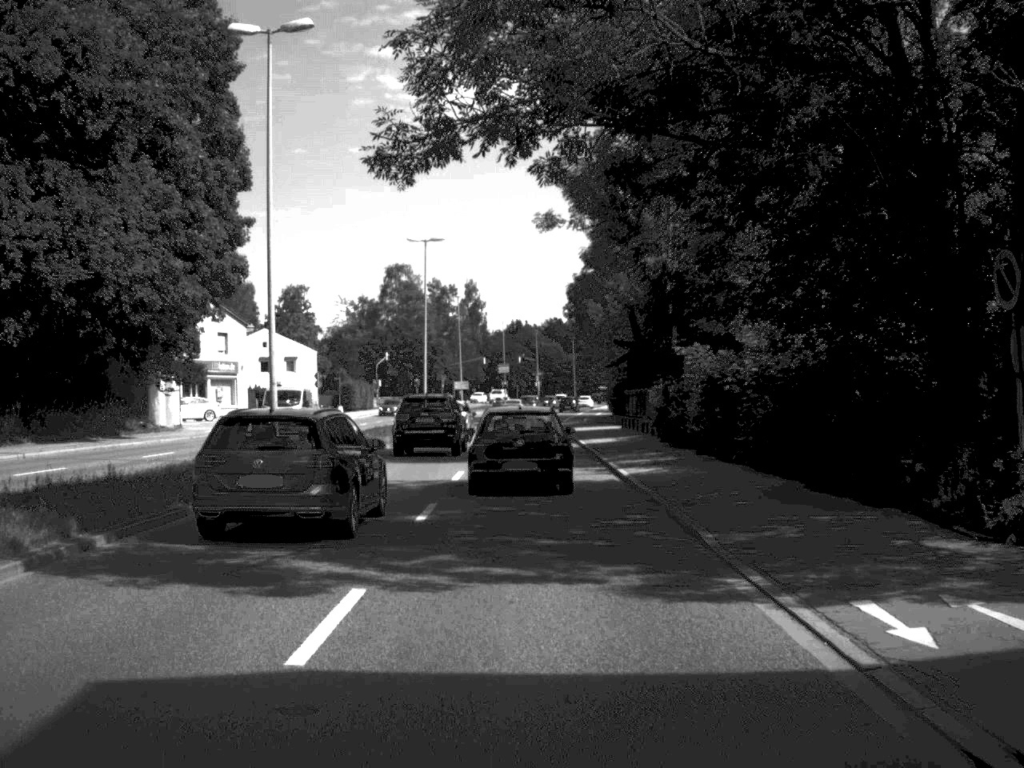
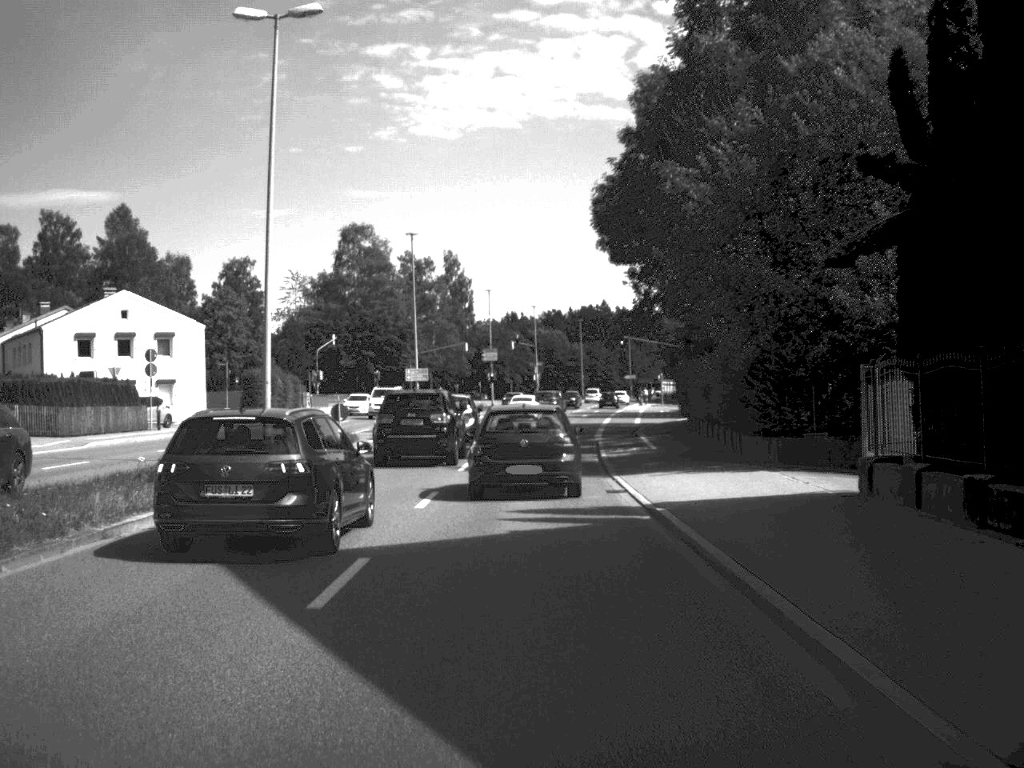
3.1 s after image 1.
(0.0, +42.1) m; 0°
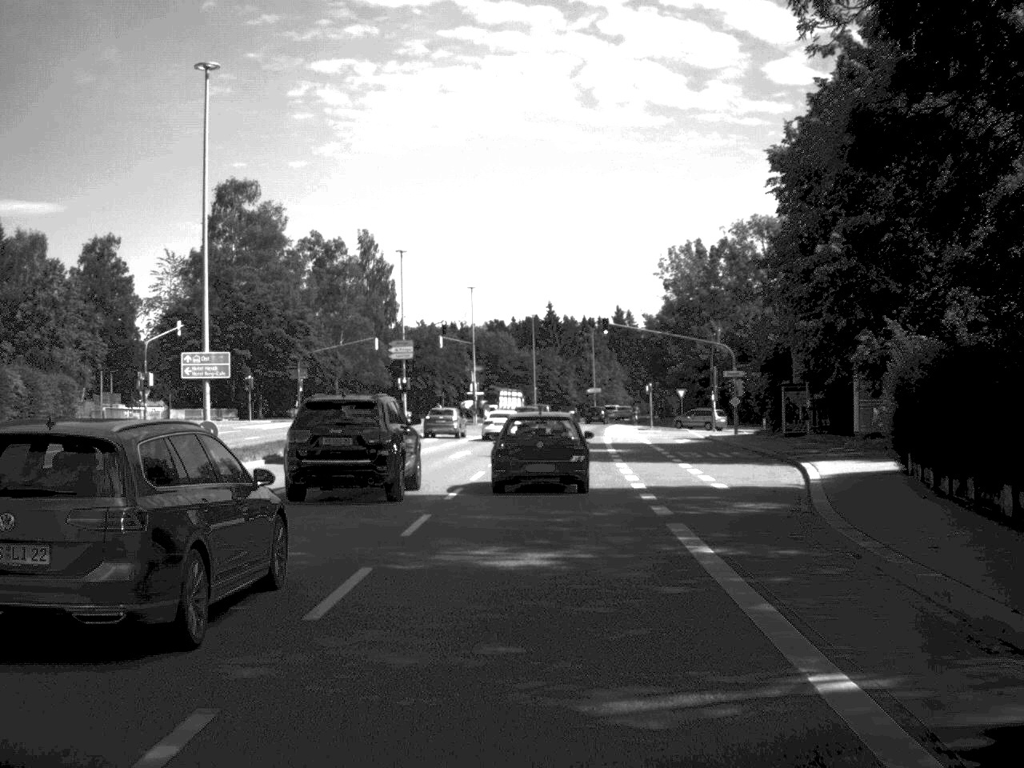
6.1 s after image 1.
(+0.4, +38.7) m; +2°
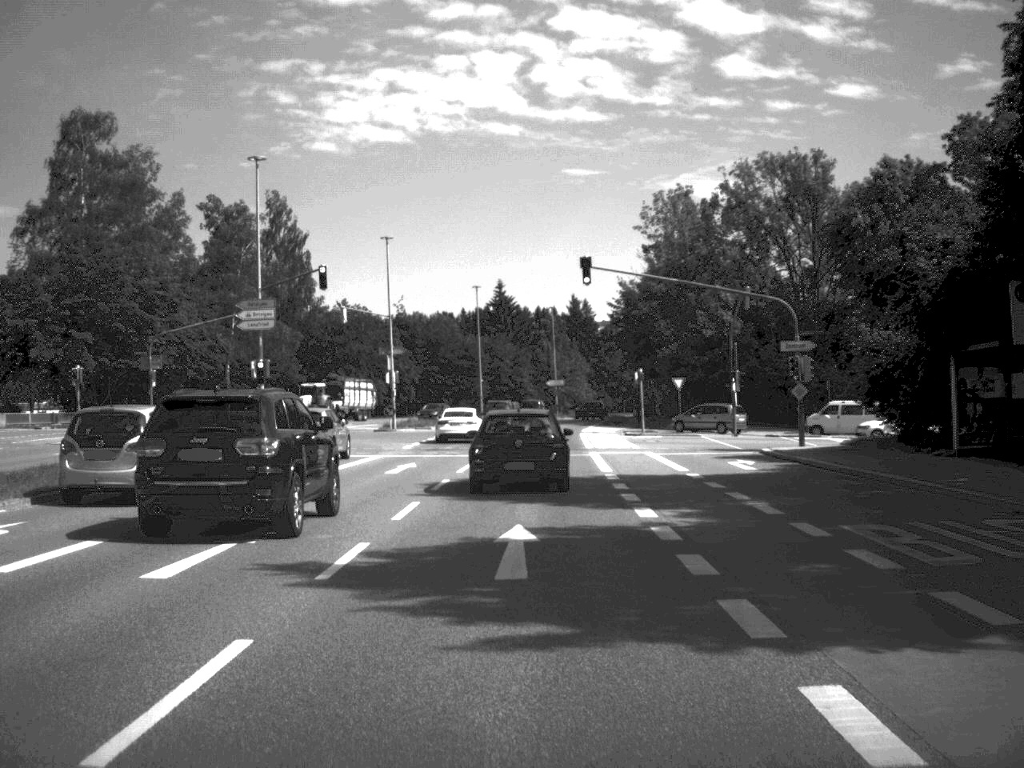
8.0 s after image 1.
(+0.6, +27.6) m; +2°
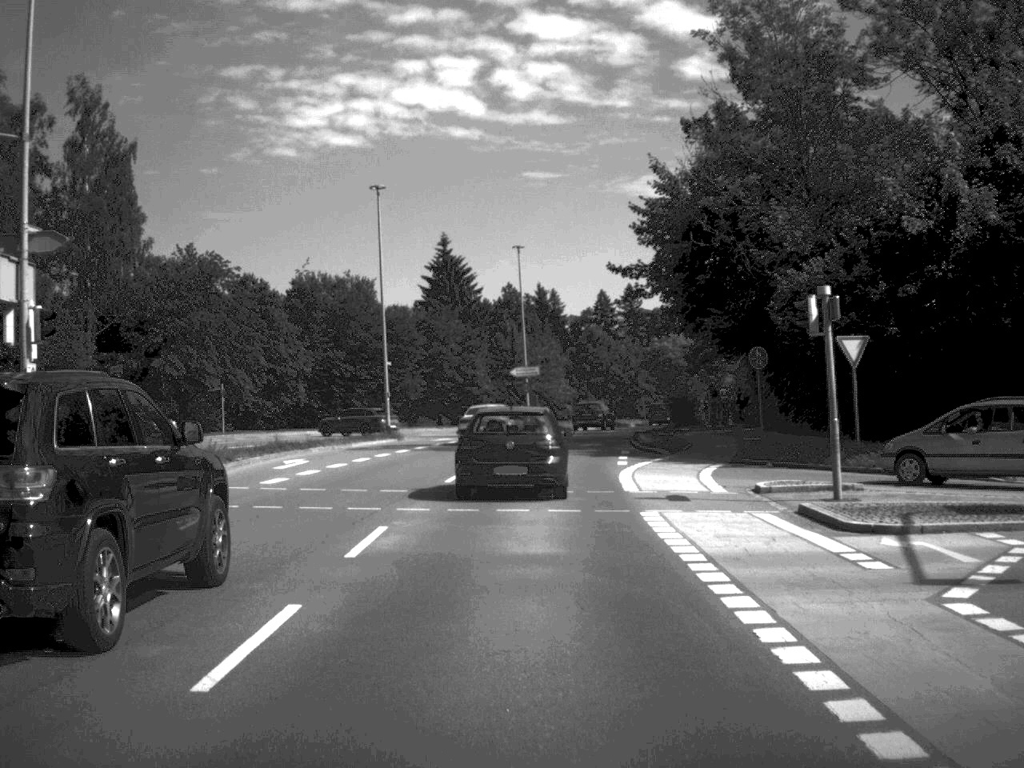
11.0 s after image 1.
(+0.5, +46.6) m; +1°
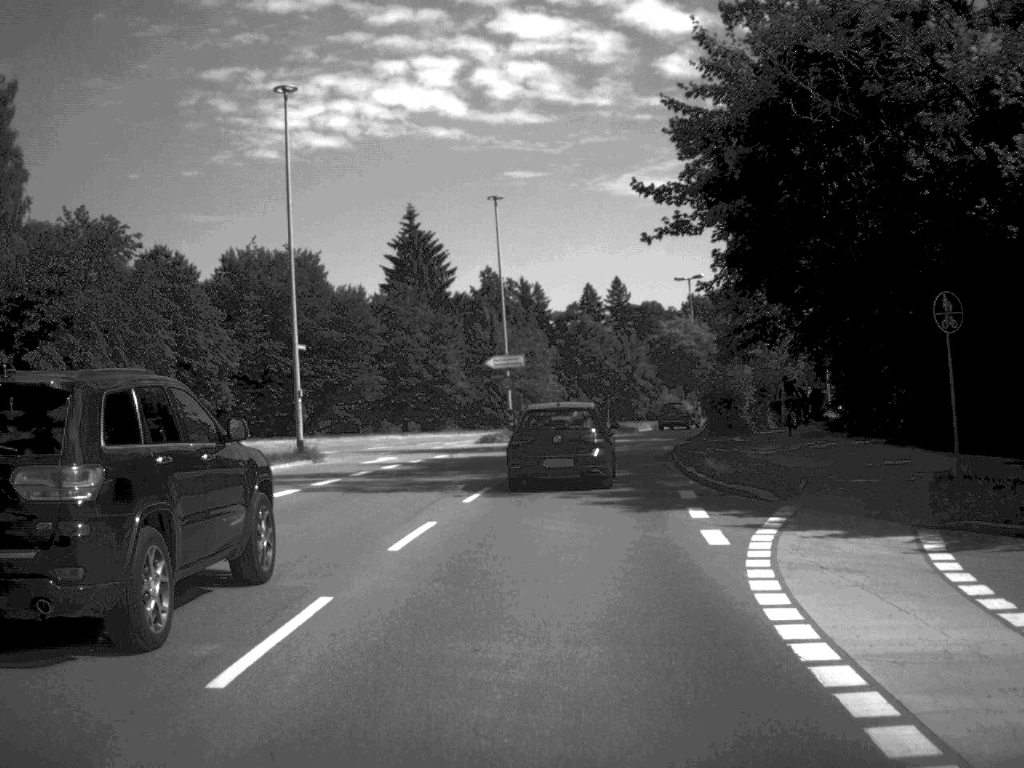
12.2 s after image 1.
(+0.1, +17.1) m; +1°
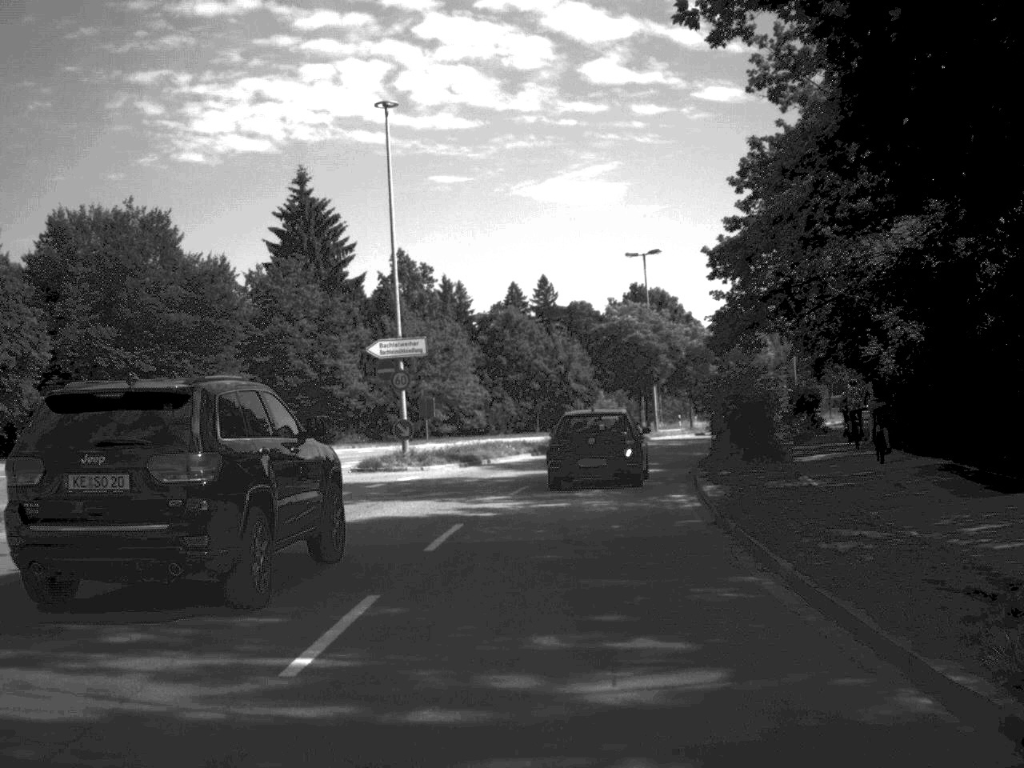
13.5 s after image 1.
(+0.5, +17.9) m; +3°
